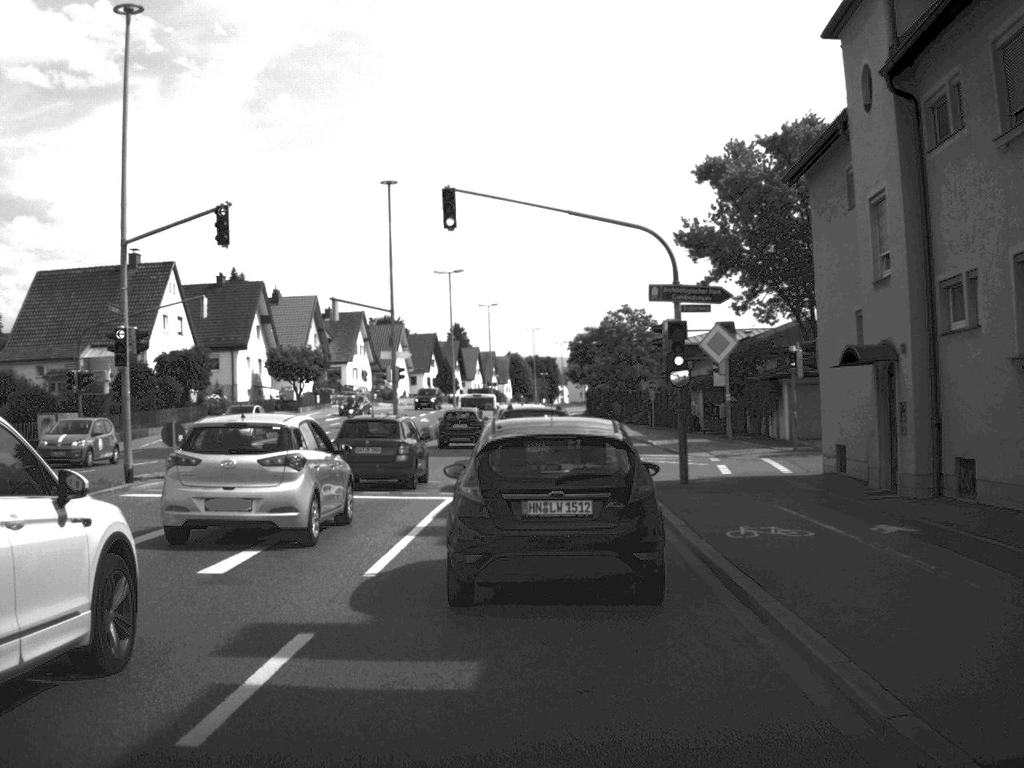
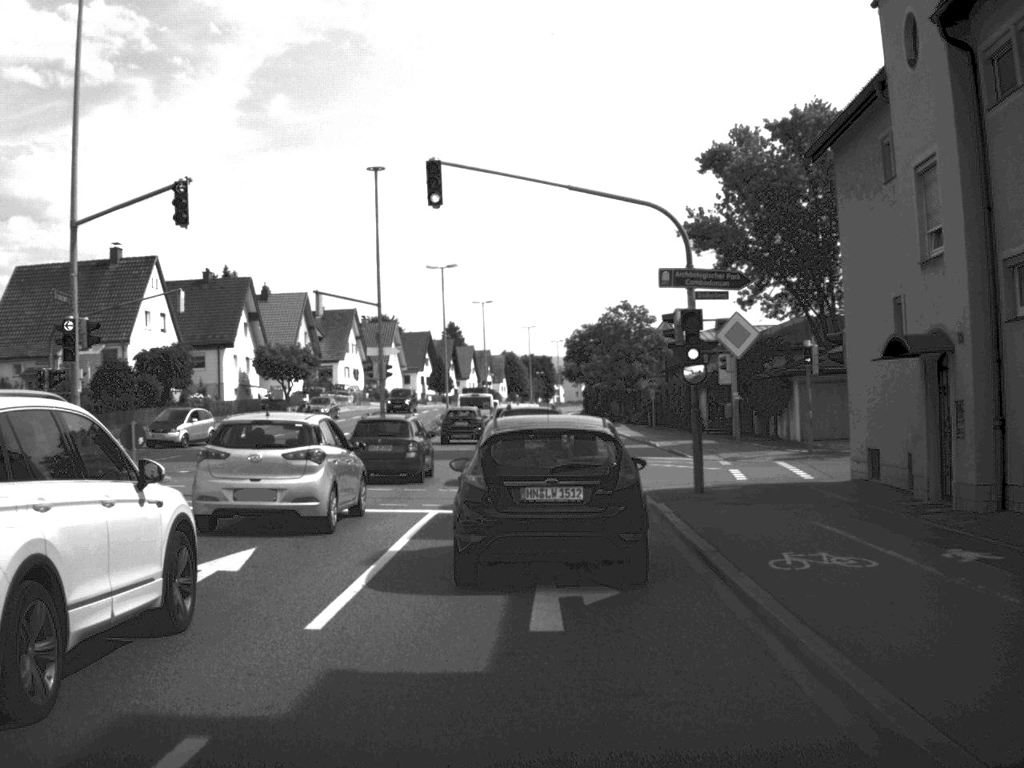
(0.0, +2.8) m; 0°
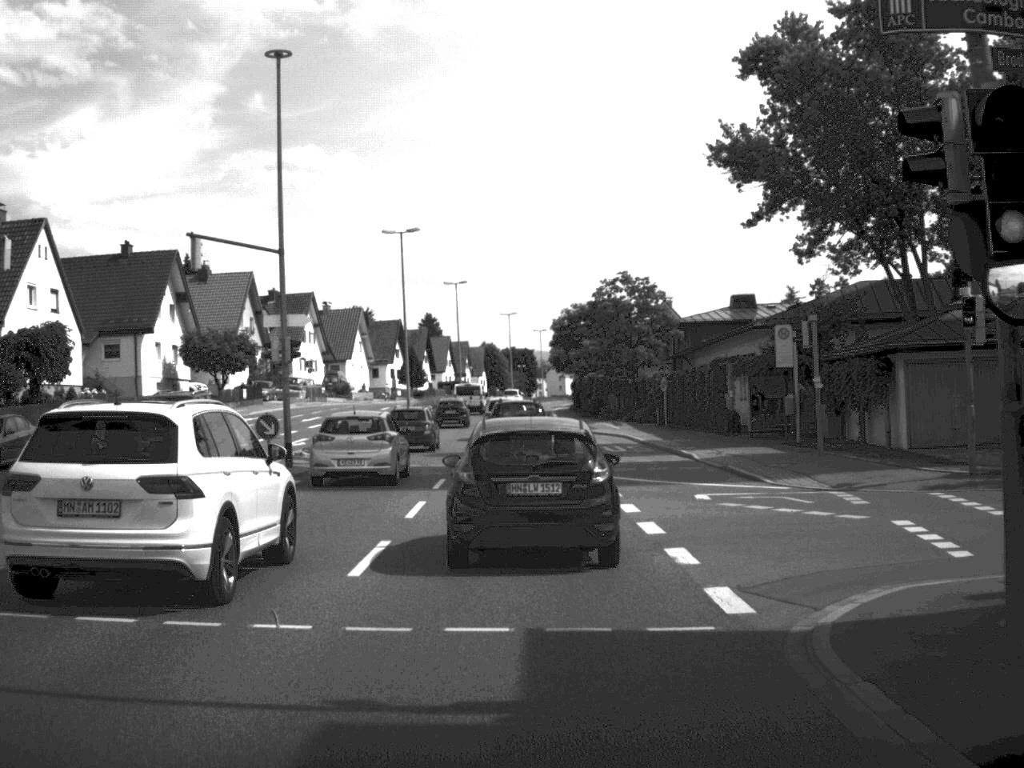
(+0.1, +15.3) m; +1°
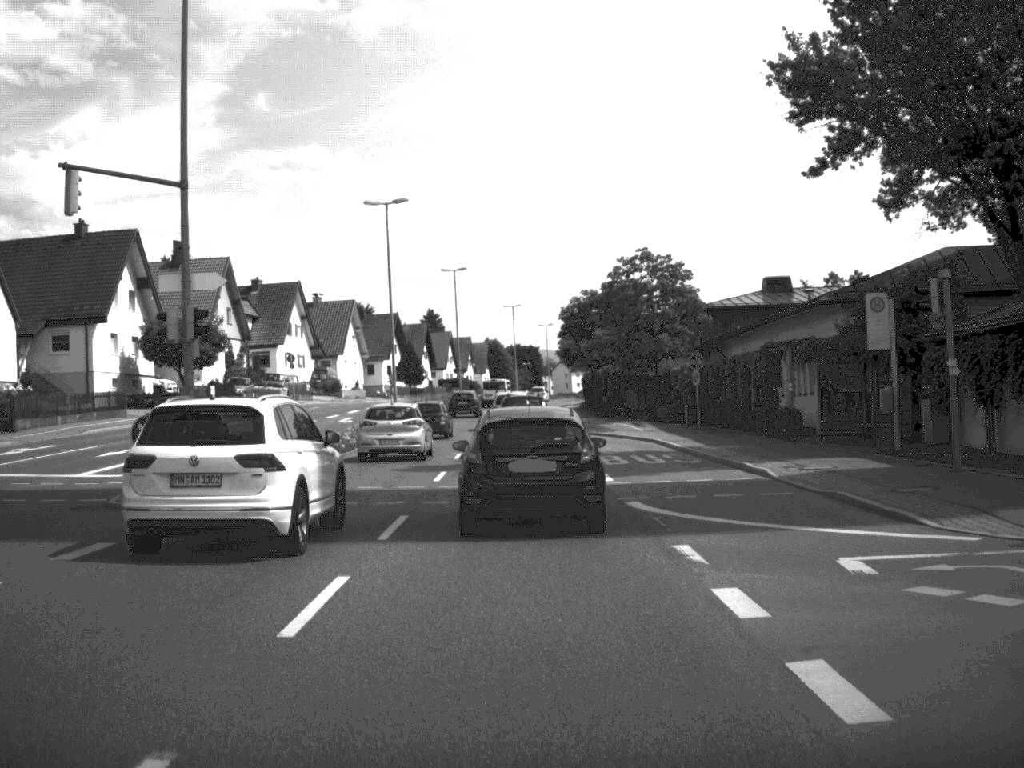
(0.0, +9.4) m; 0°
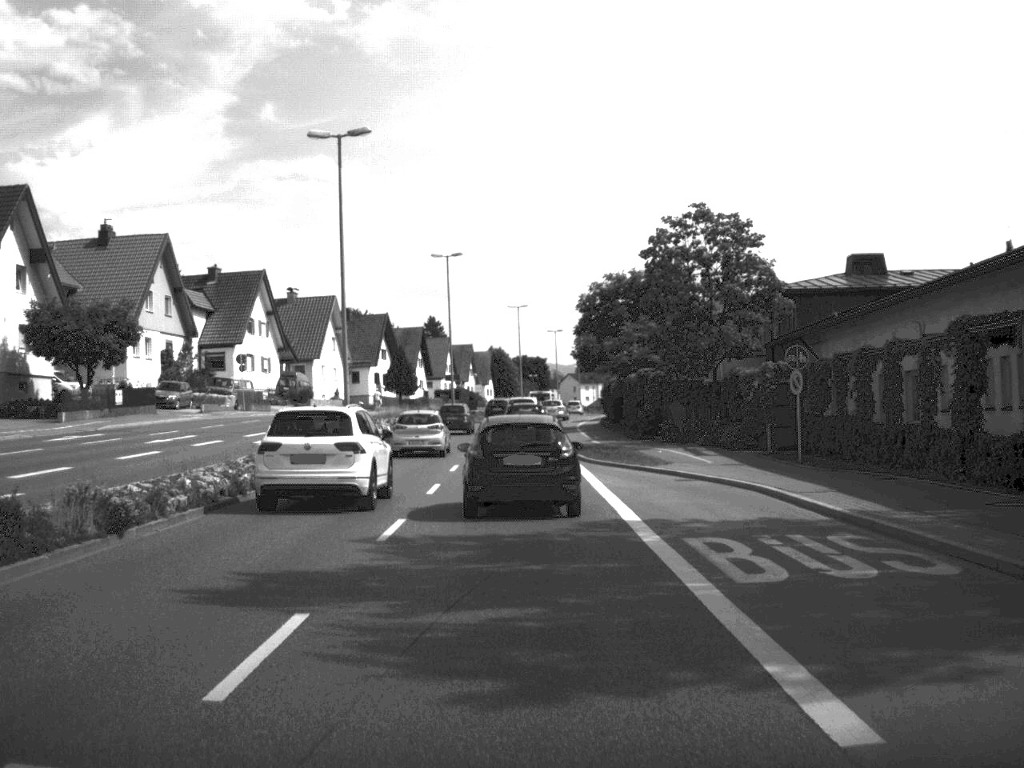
(0.0, +17.5) m; 0°
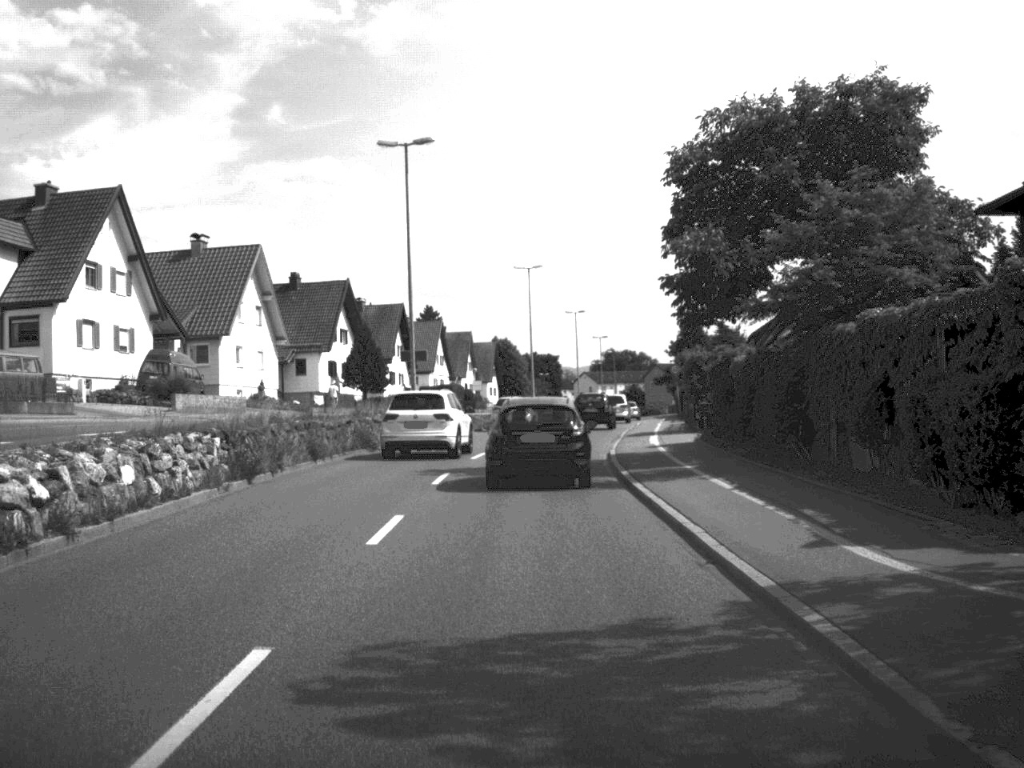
(-0.3, +35.6) m; 0°
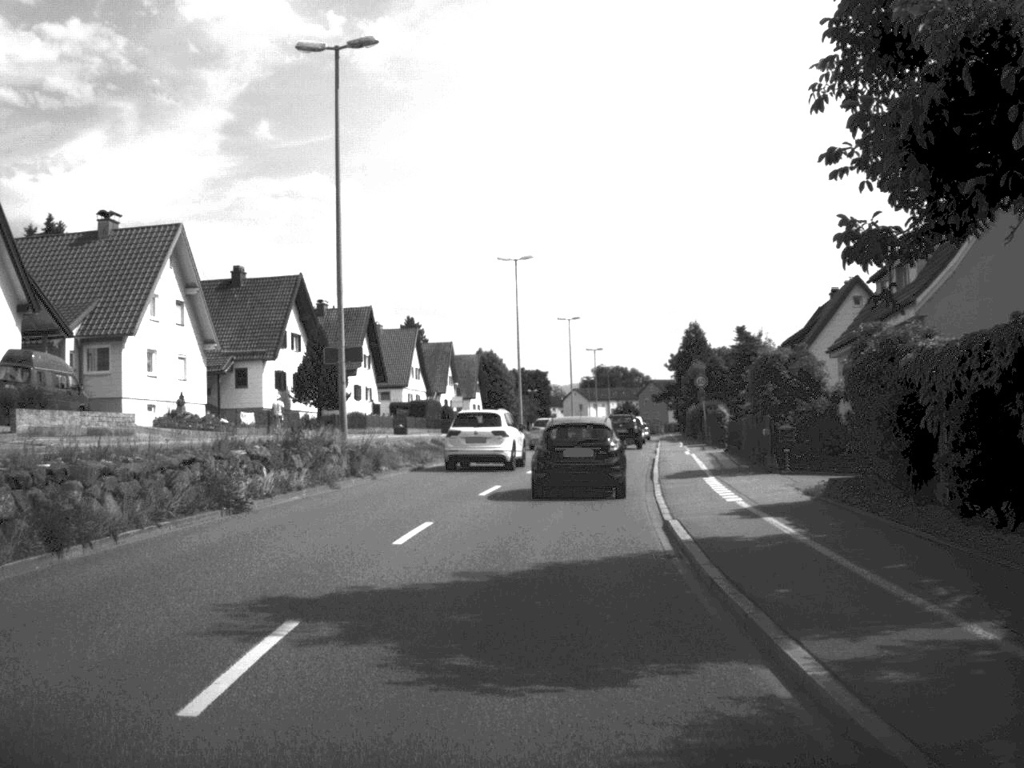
(+0.1, +15.2) m; +1°
